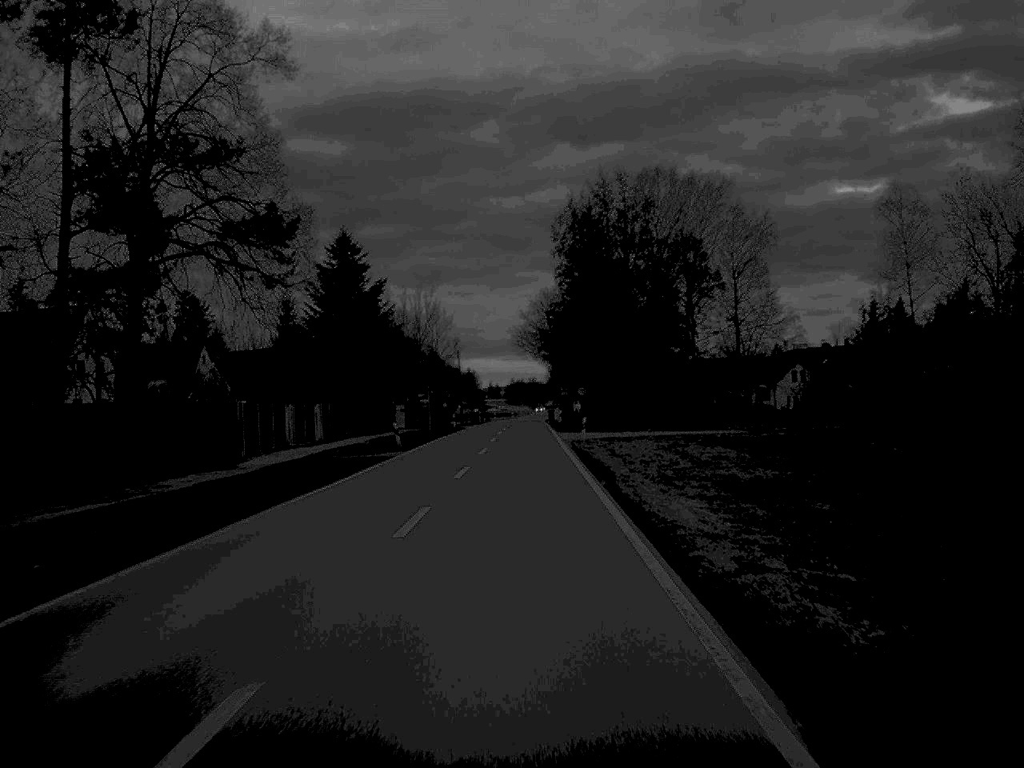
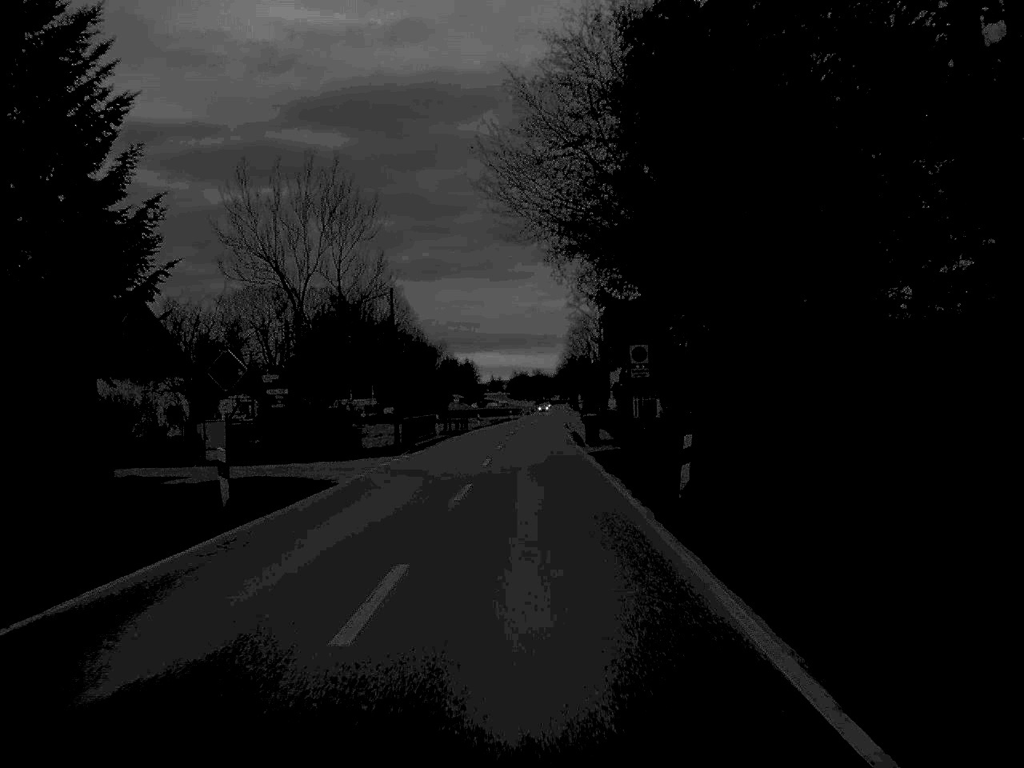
(-0.1, +66.2) m; 0°
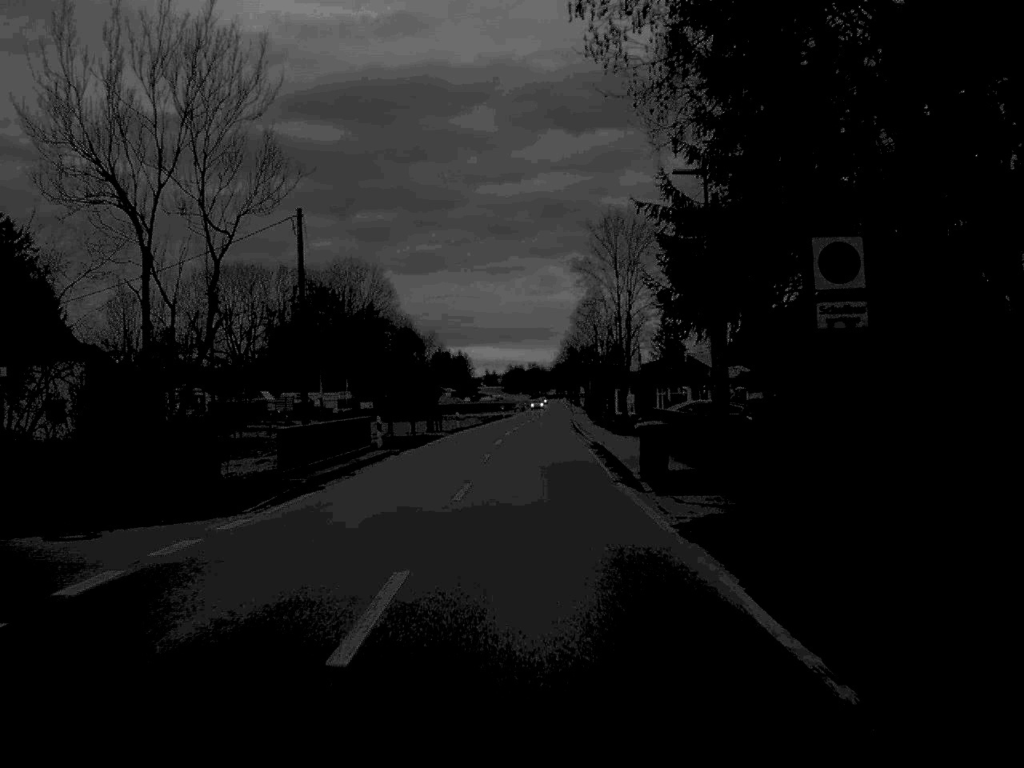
(0.0, +24.1) m; 0°
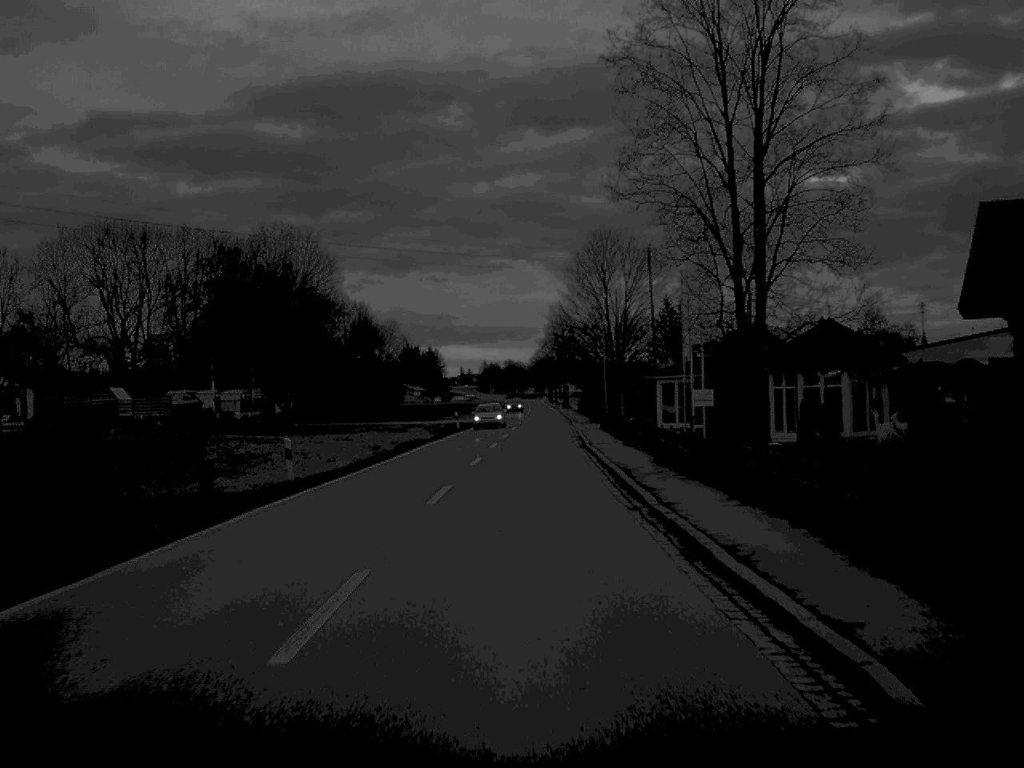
(+0.5, +47.8) m; +1°
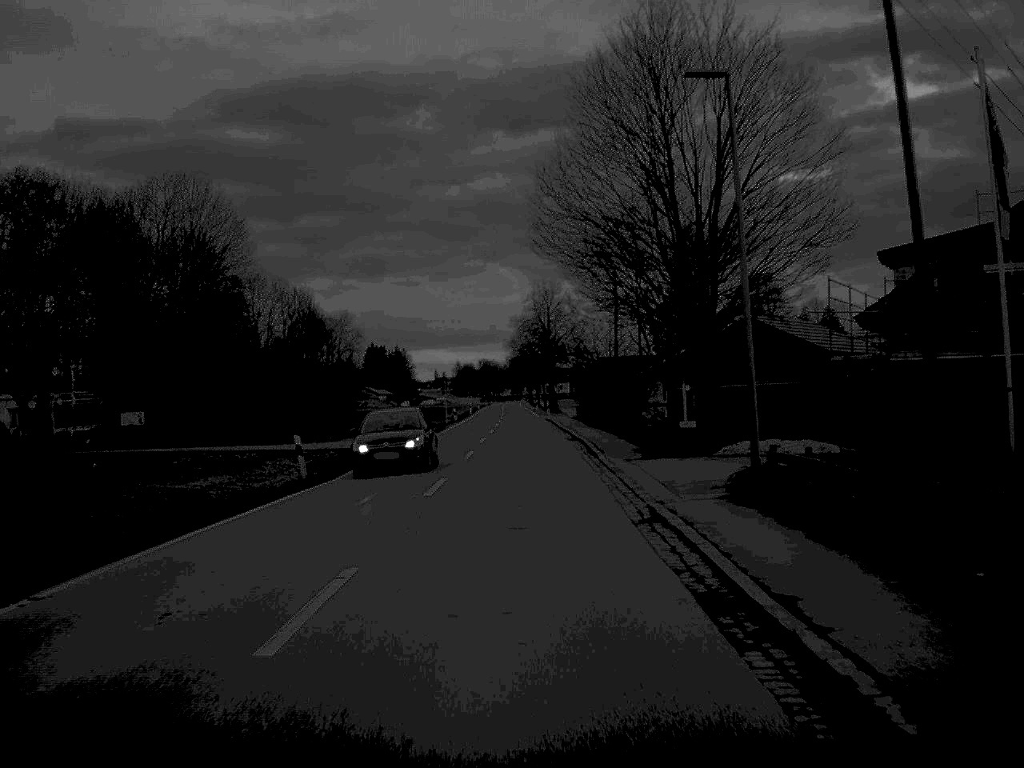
(+0.5, +46.9) m; +1°
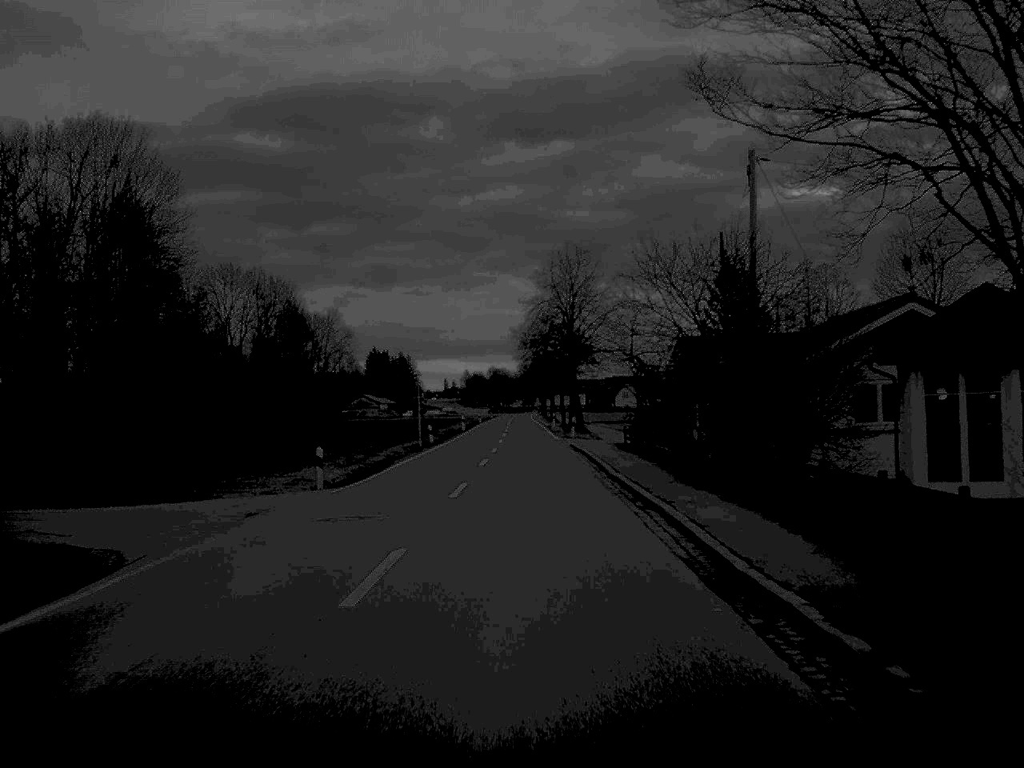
(-0.1, +33.8) m; 0°
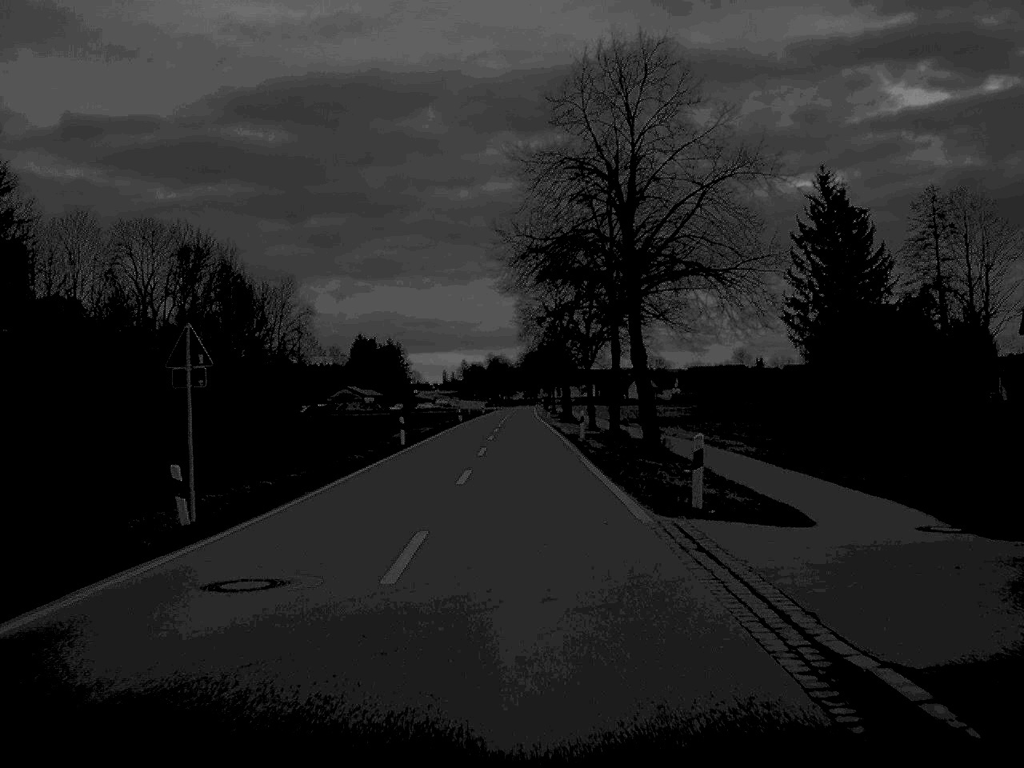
(+0.1, +46.9) m; 0°
